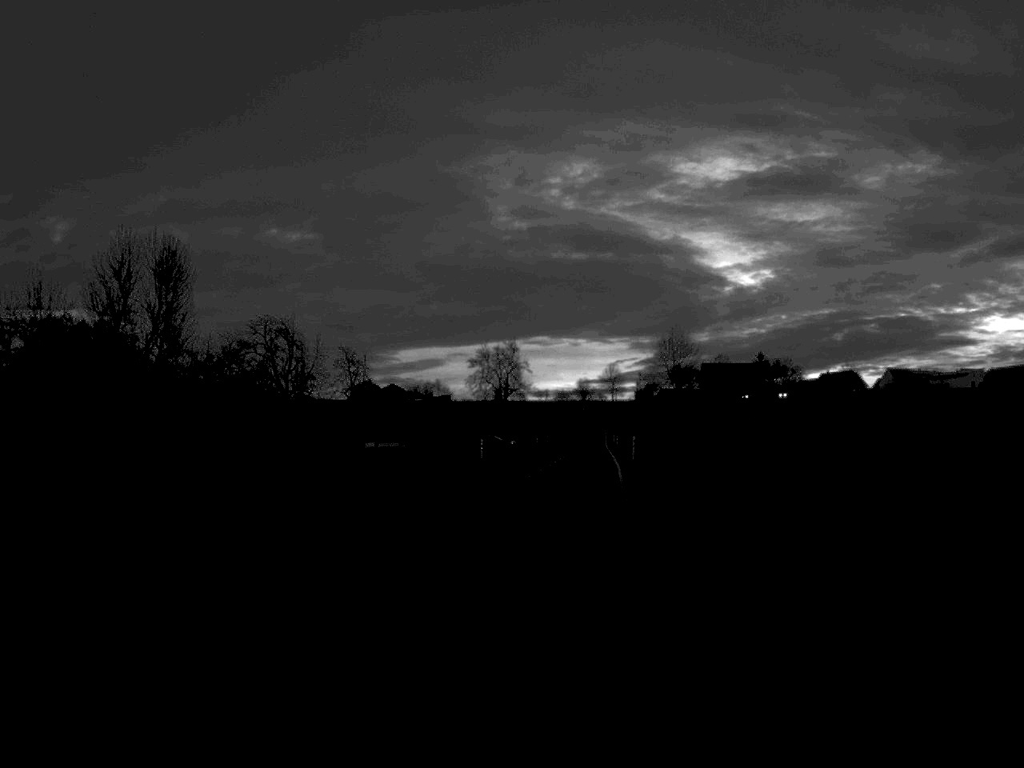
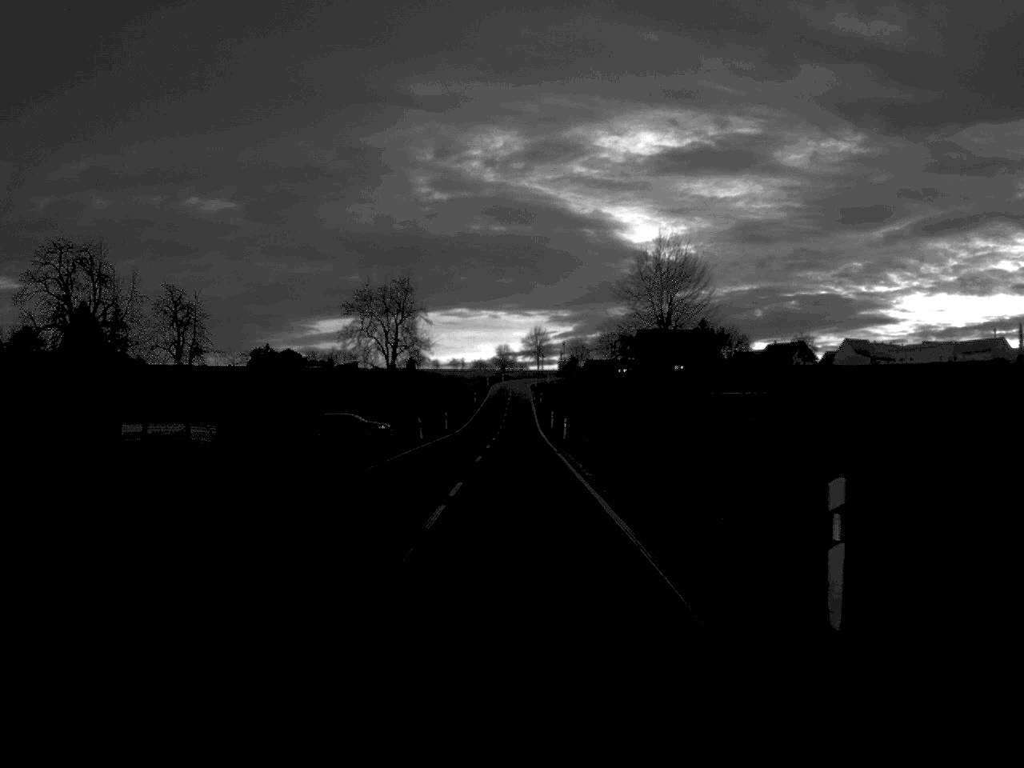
(+2.0, +48.3) m; +3°
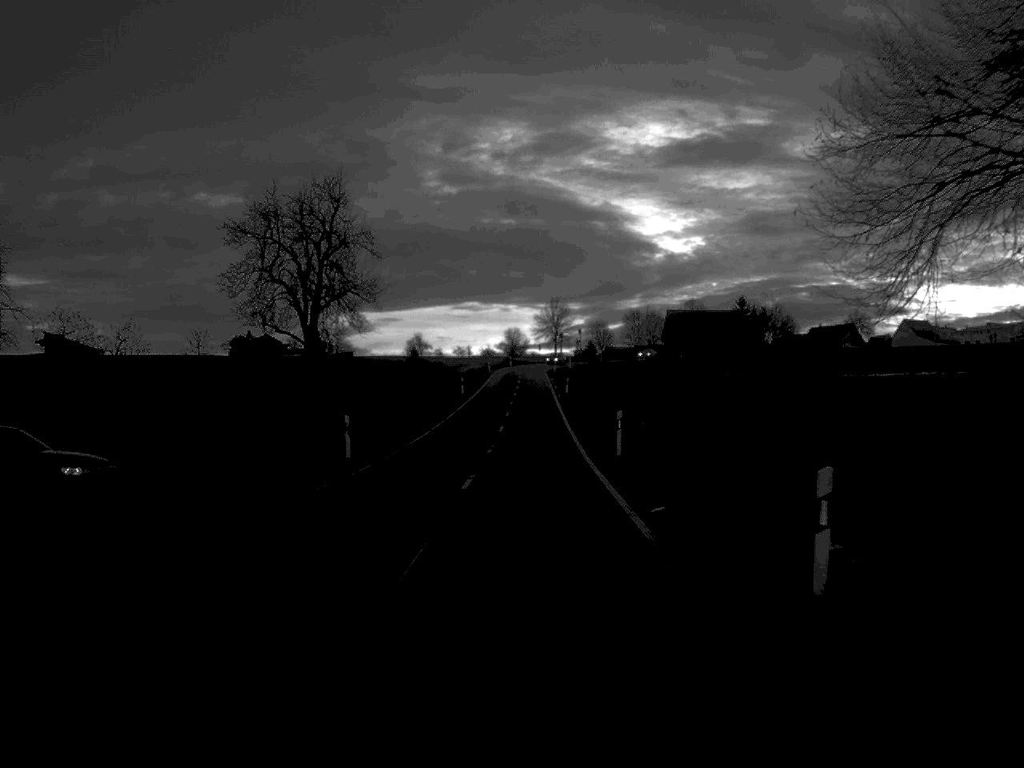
(-0.3, +49.7) m; -1°
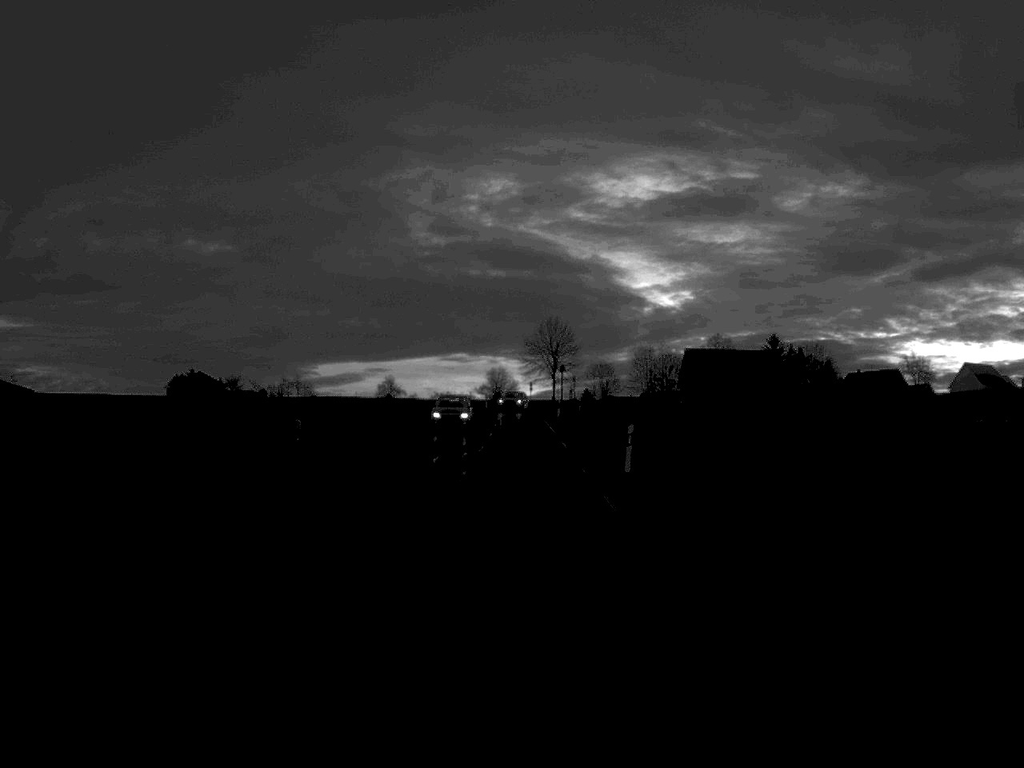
(+0.4, +57.8) m; +1°
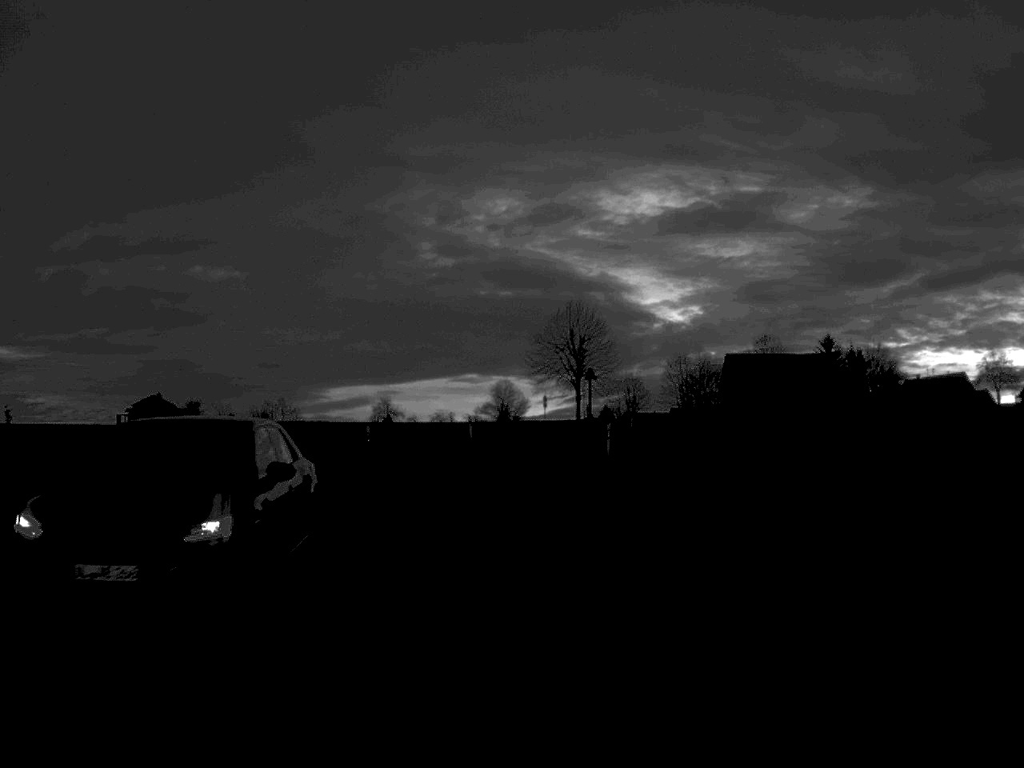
(0.0, +42.3) m; -1°
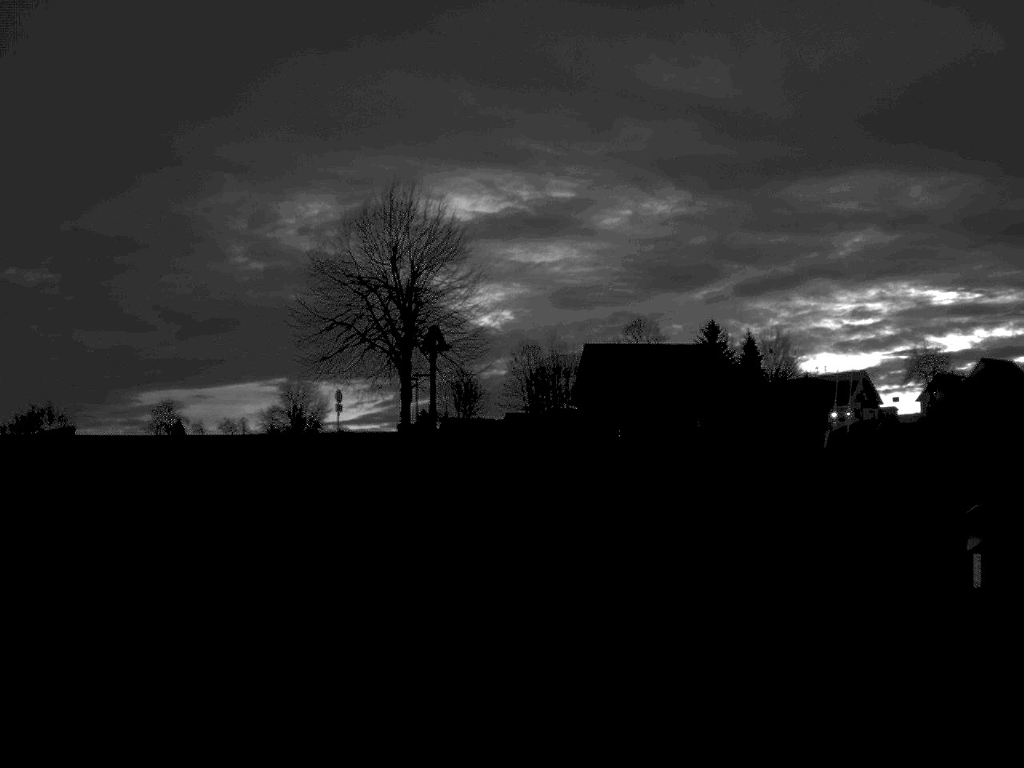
(+1.5, +51.3) m; +9°
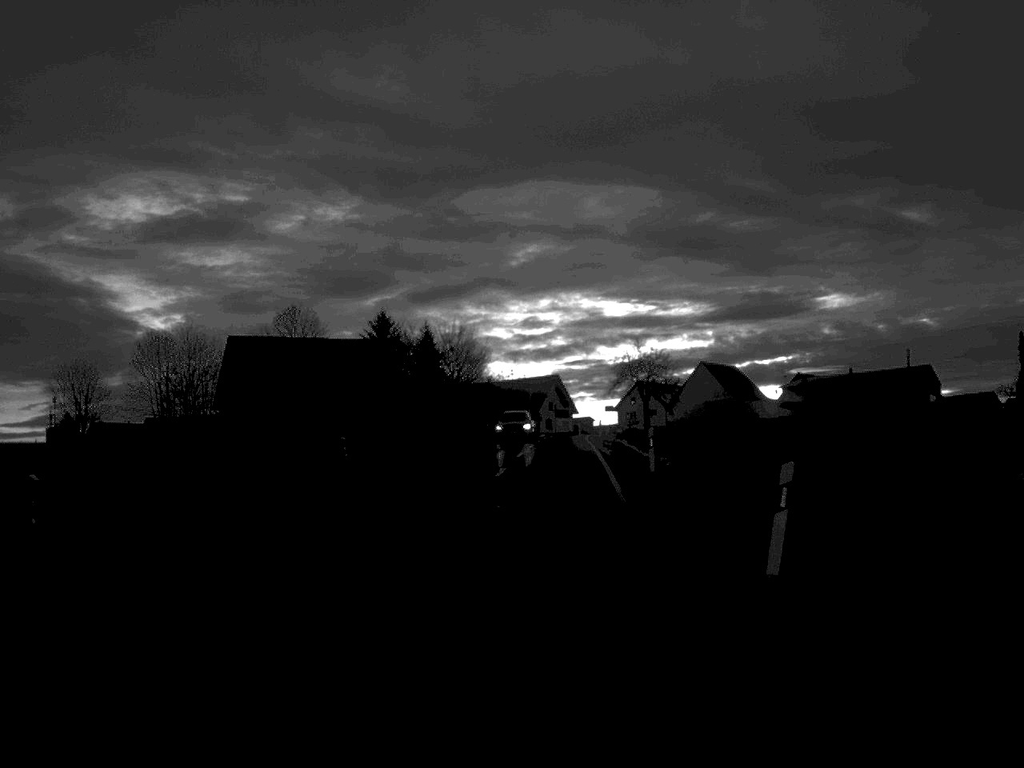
(+4.3, +30.0) m; +14°
